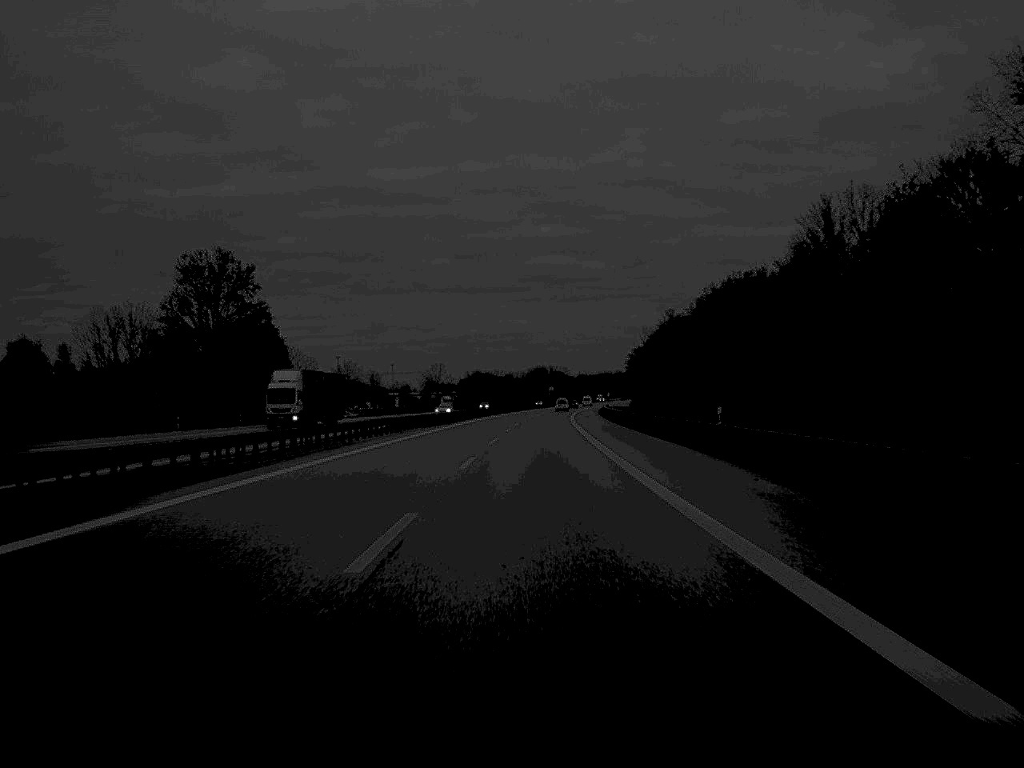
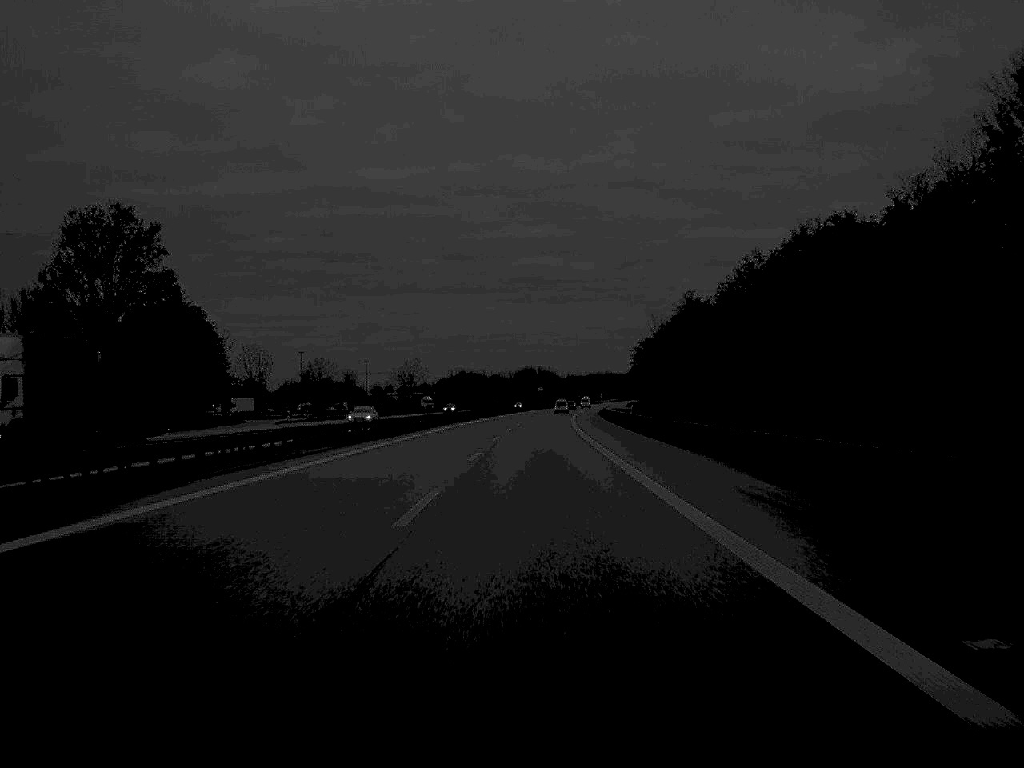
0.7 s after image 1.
(+0.1, +31.4) m; +1°
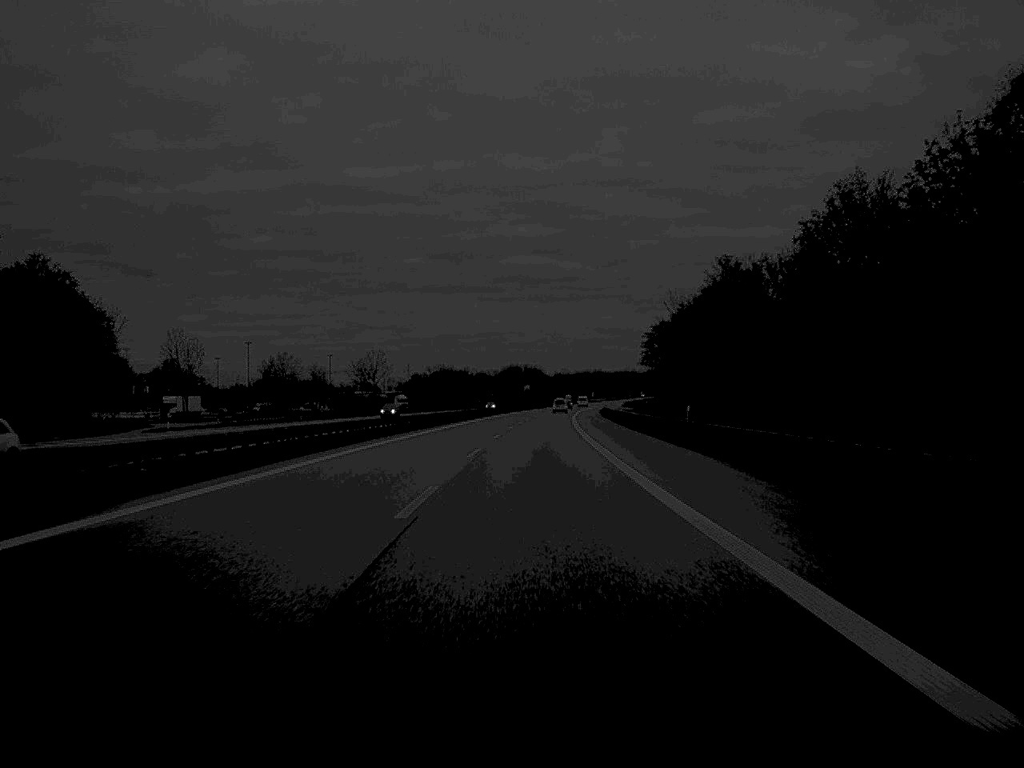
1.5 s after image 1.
(+0.2, +34.2) m; +1°
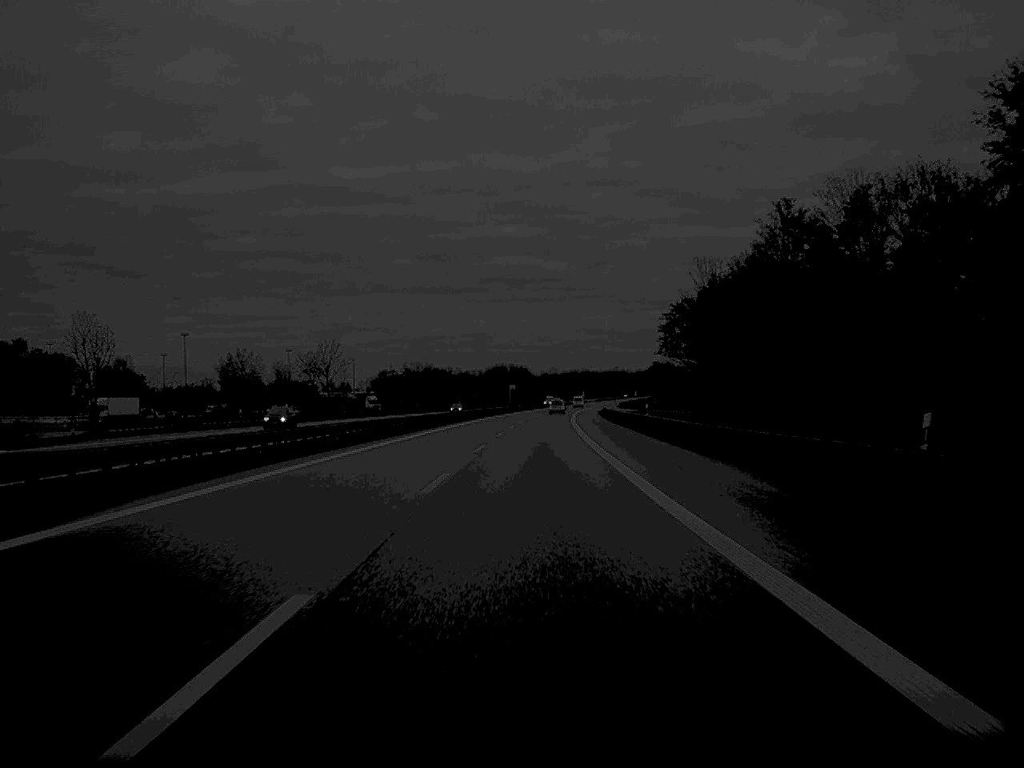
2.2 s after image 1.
(+0.2, +31.1) m; +1°
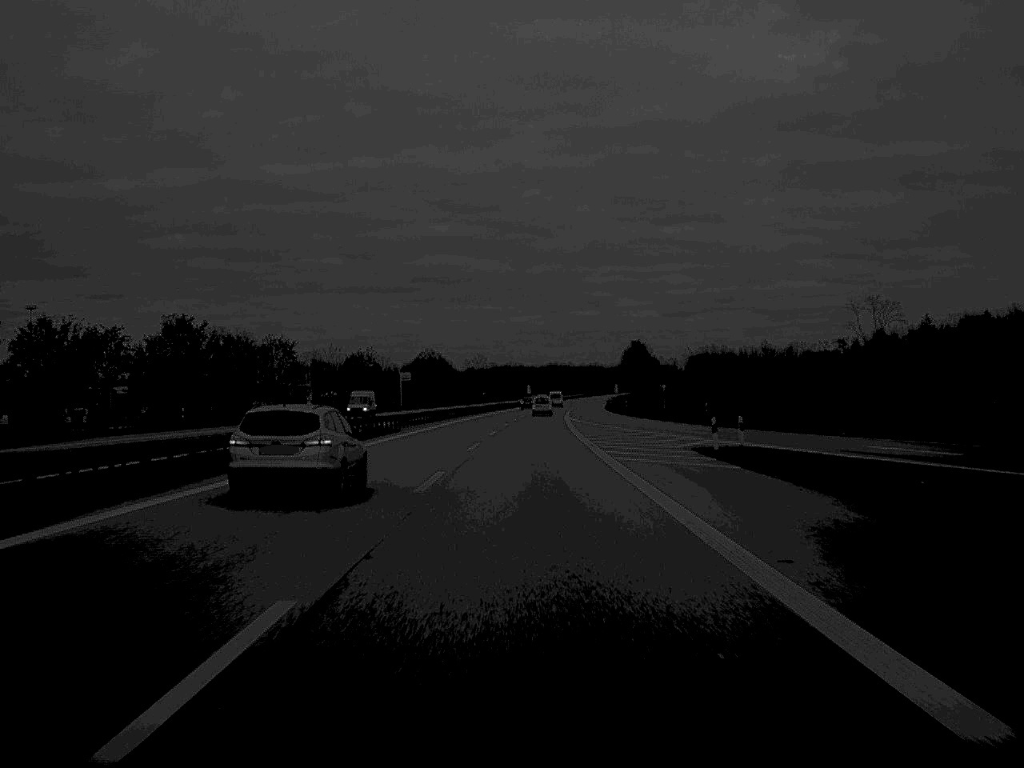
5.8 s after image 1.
(+4.1, +160.5) m; +3°
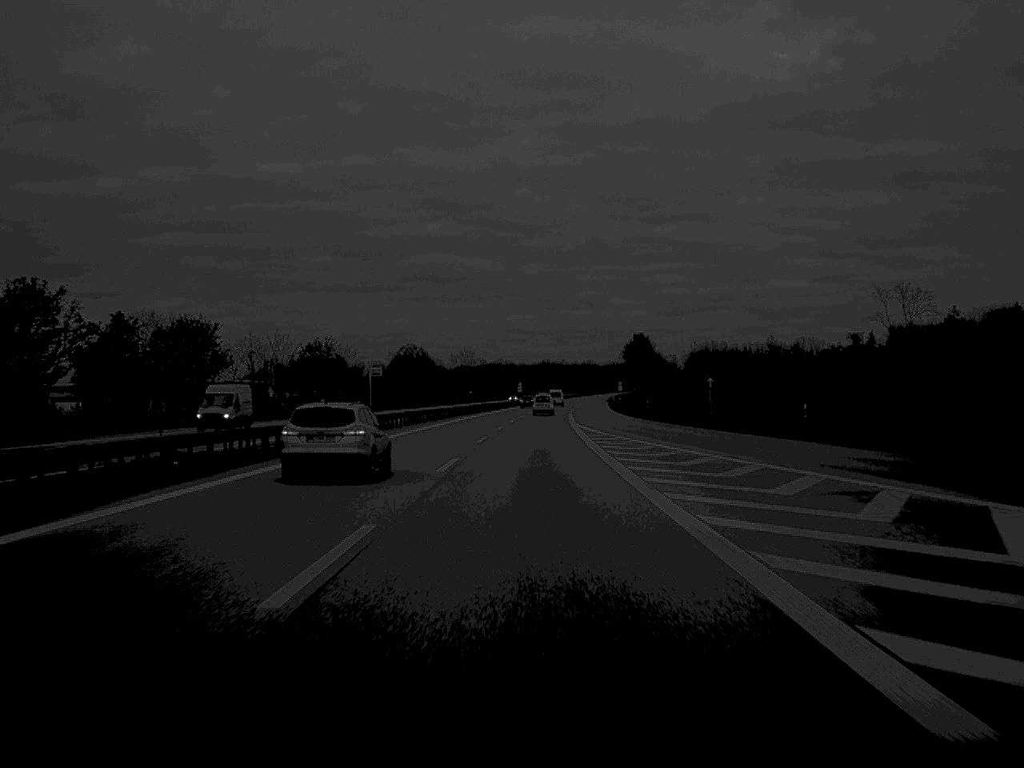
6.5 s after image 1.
(+0.1, +30.2) m; 0°
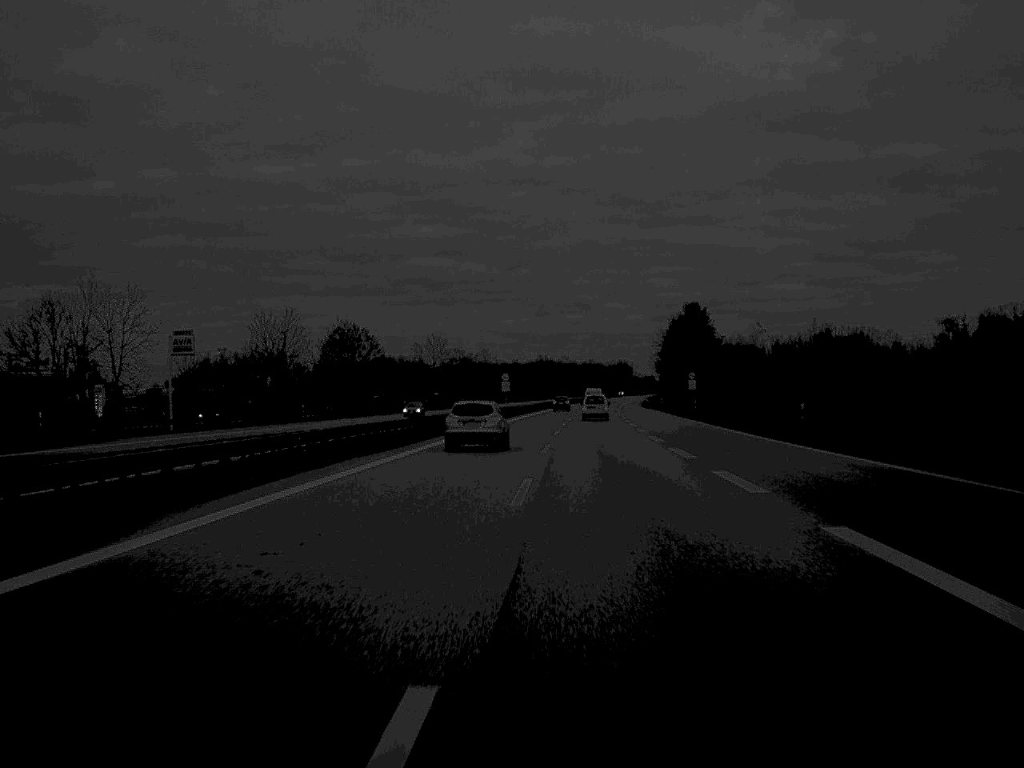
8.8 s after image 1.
(+0.2, +97.3) m; 0°
